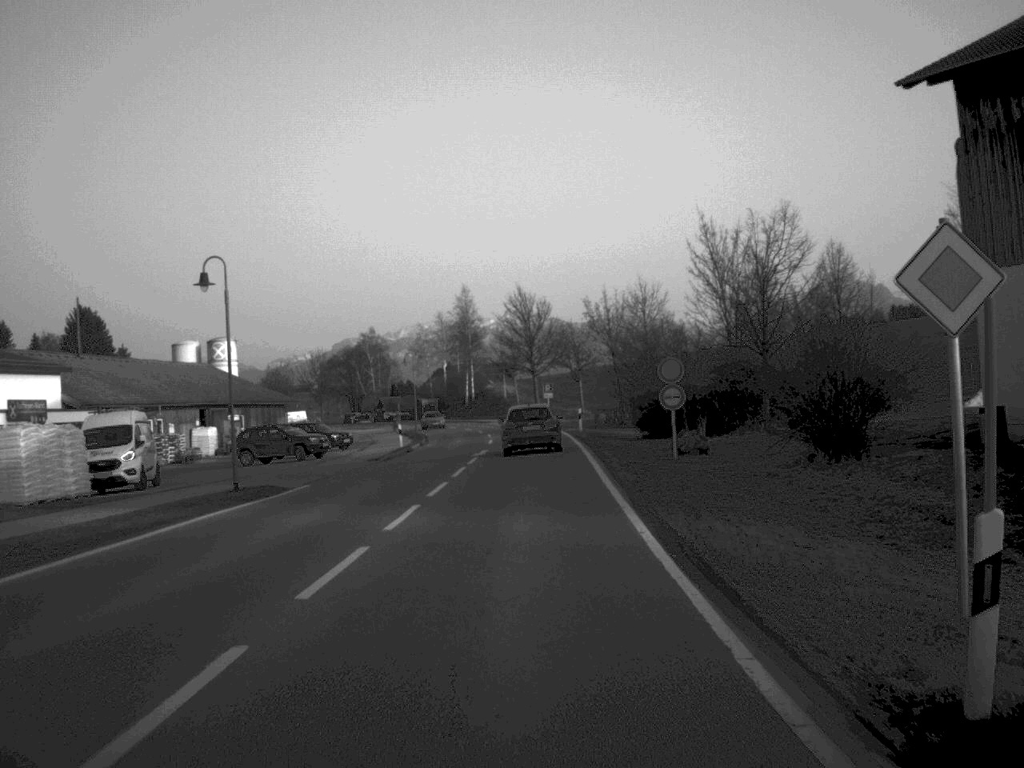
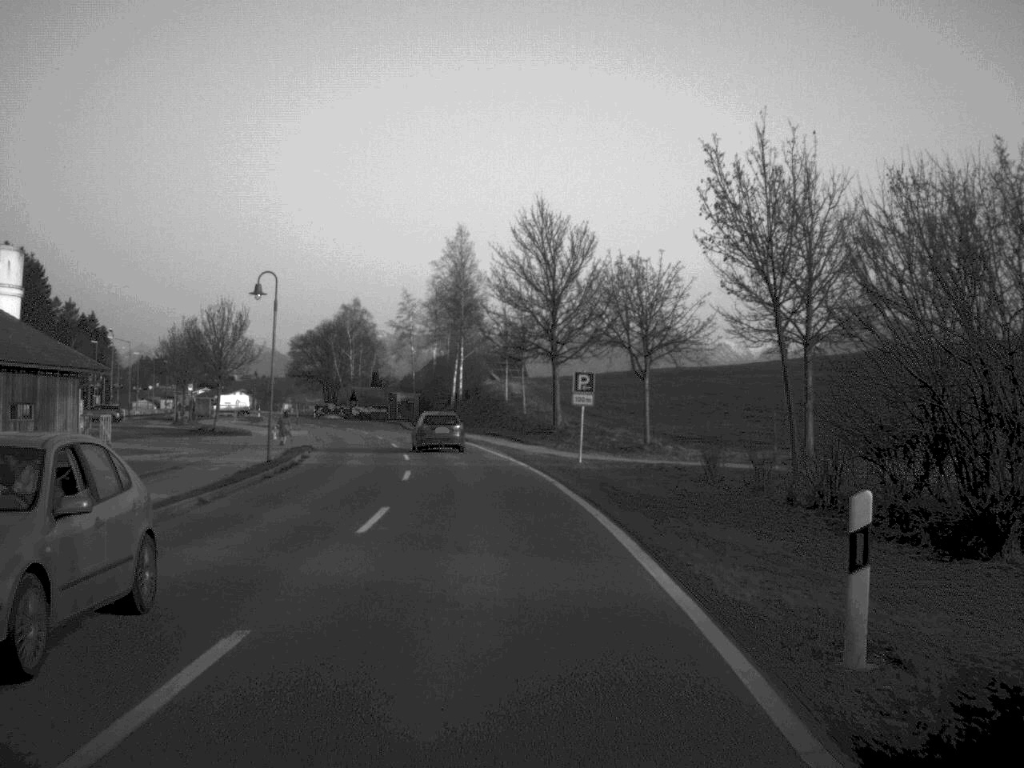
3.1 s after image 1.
(+0.5, +47.6) m; -1°
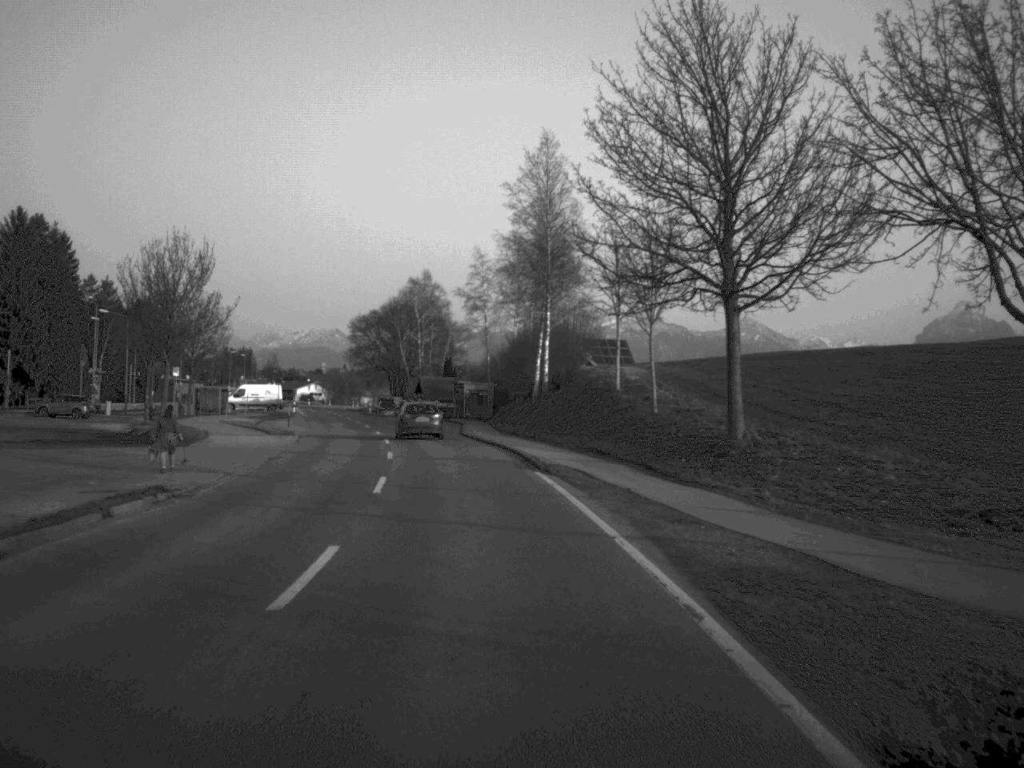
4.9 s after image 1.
(-1.0, +30.4) m; -4°
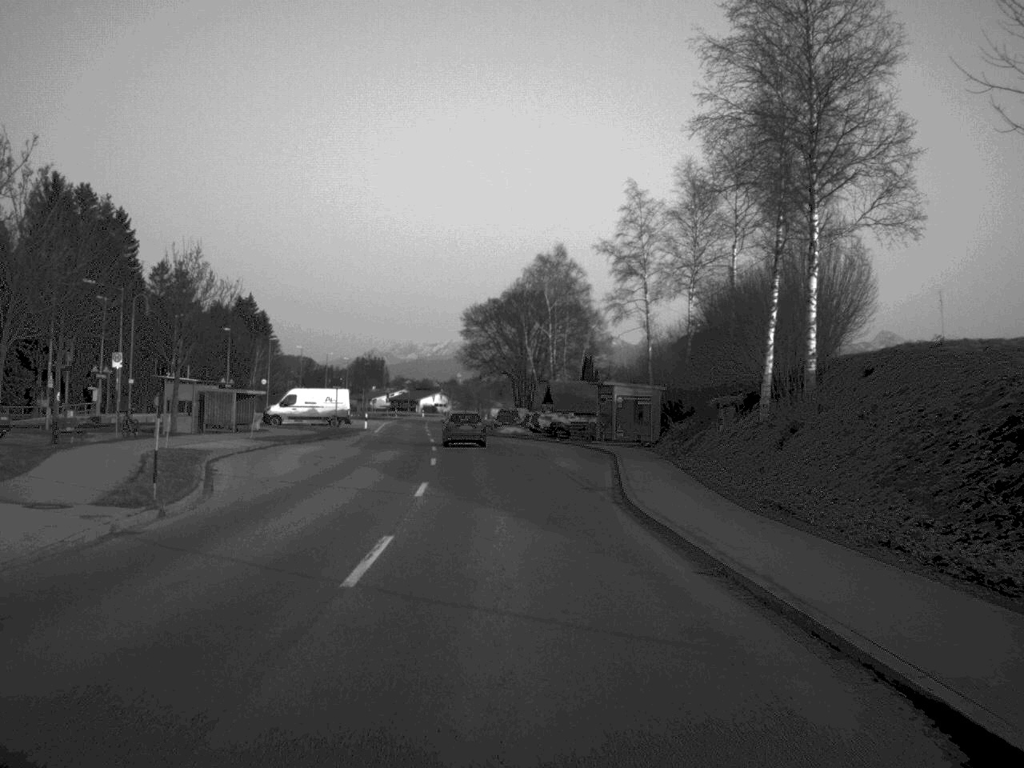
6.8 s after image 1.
(-2.0, +34.4) m; -6°
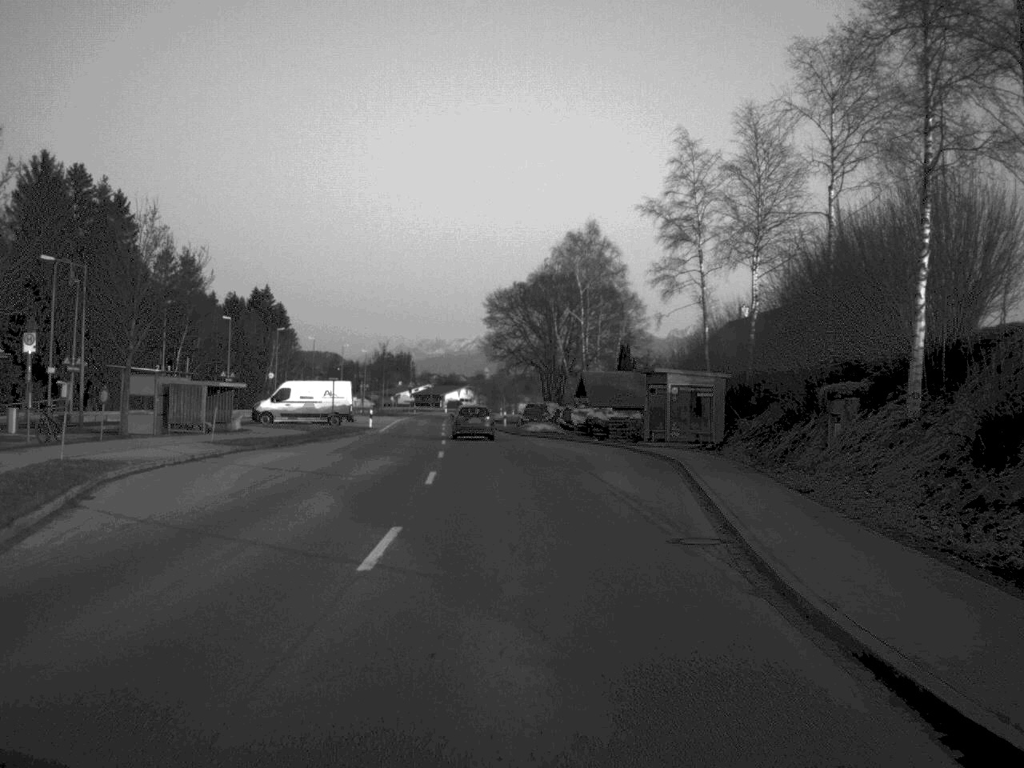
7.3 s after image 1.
(-0.1, +11.1) m; -1°
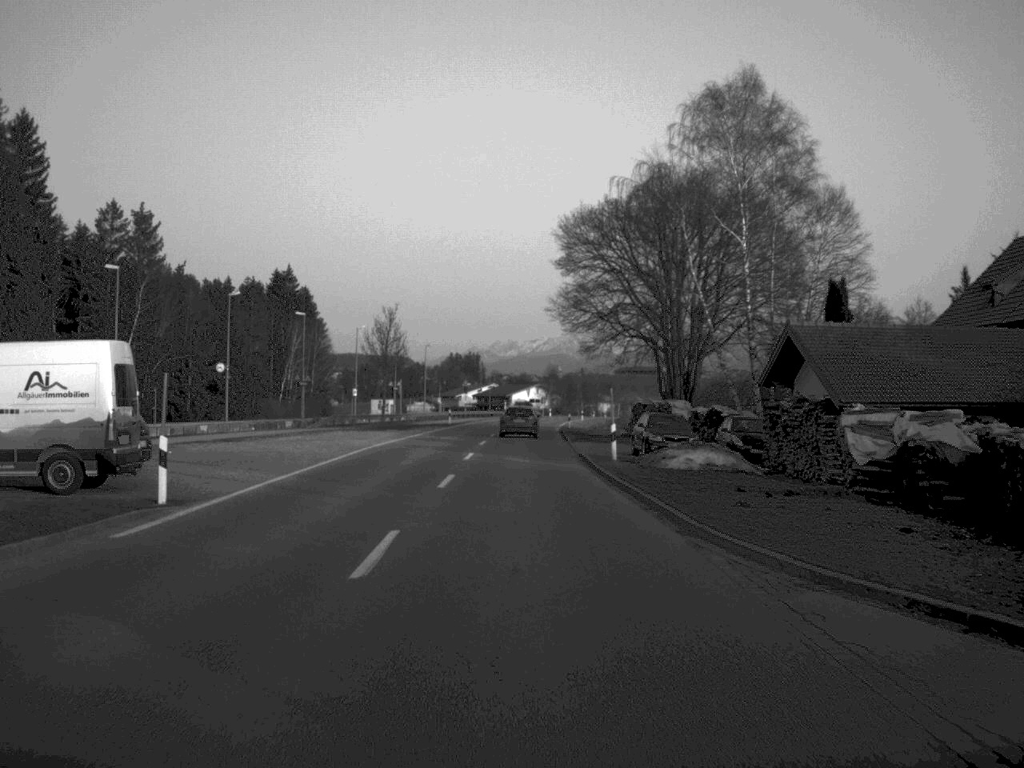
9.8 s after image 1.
(-1.5, +48.7) m; -3°
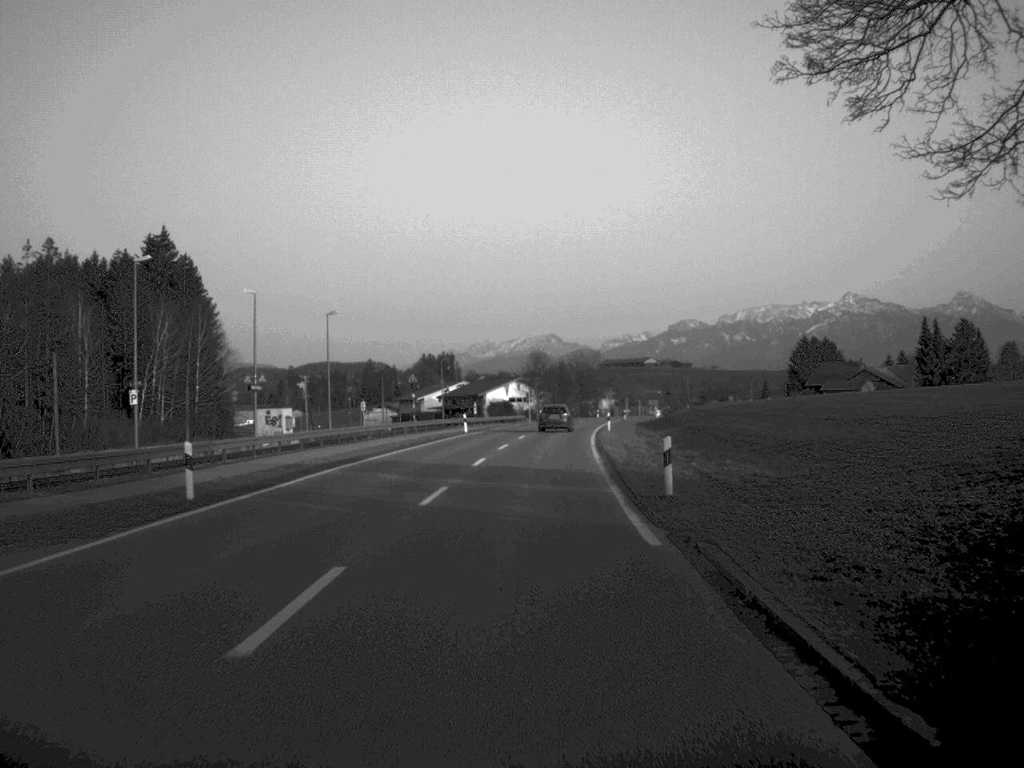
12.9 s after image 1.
(+0.3, +62.8) m; +1°
